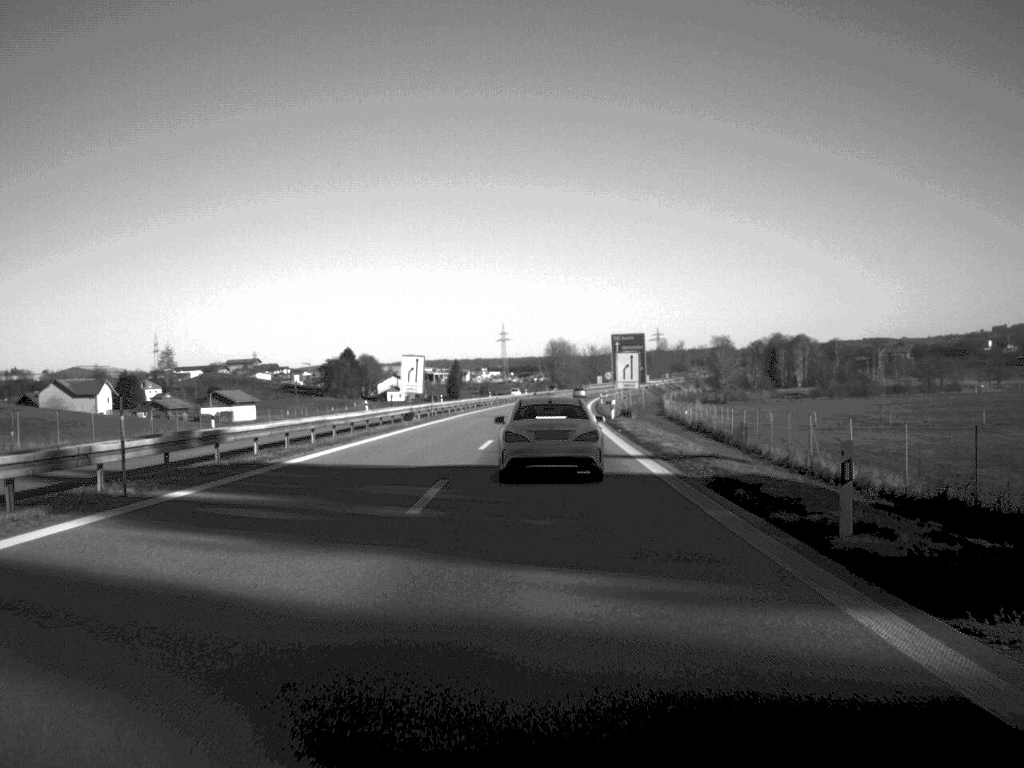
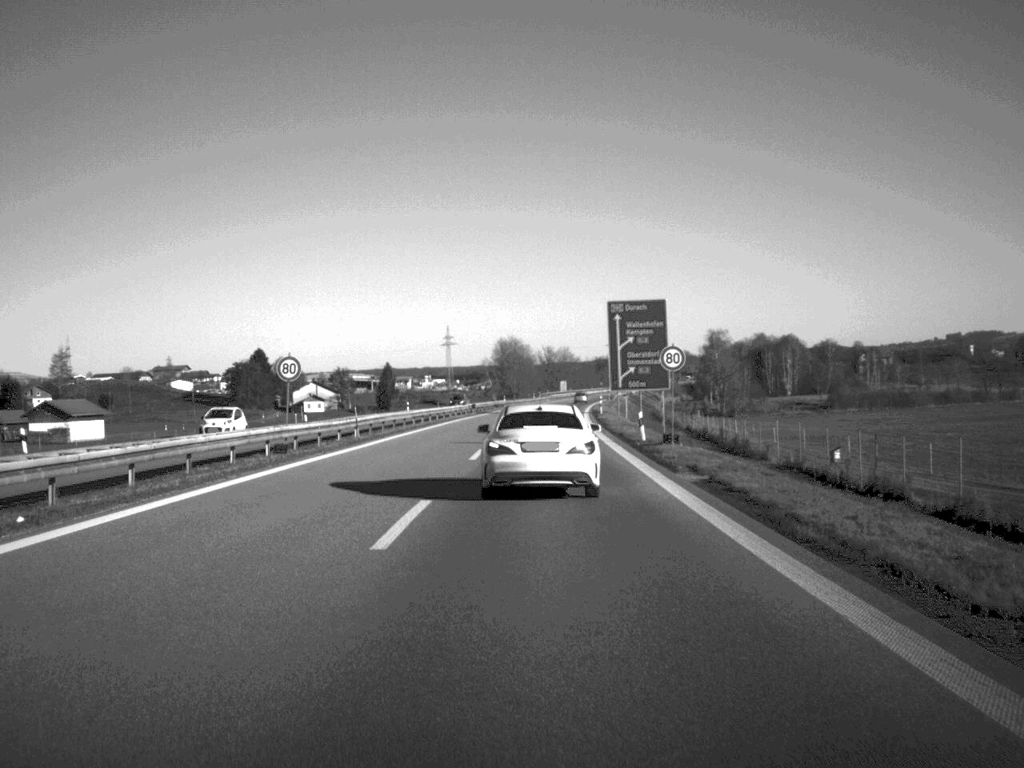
(+1.4, +73.3) m; +2°
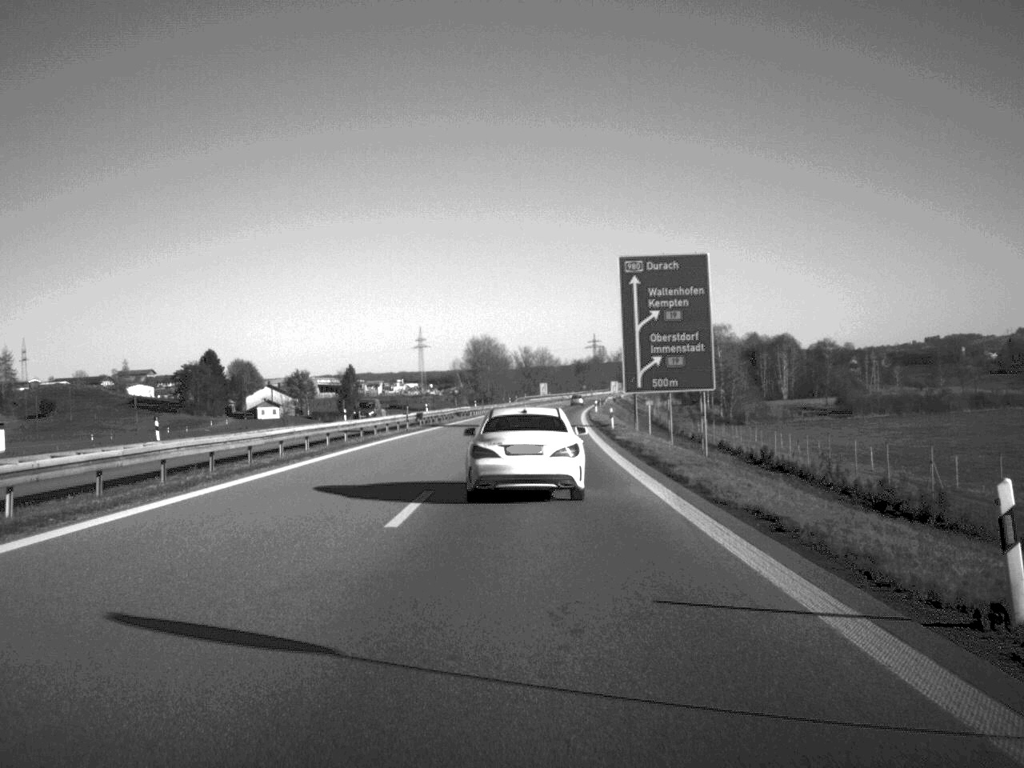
(+0.3, +33.0) m; +1°
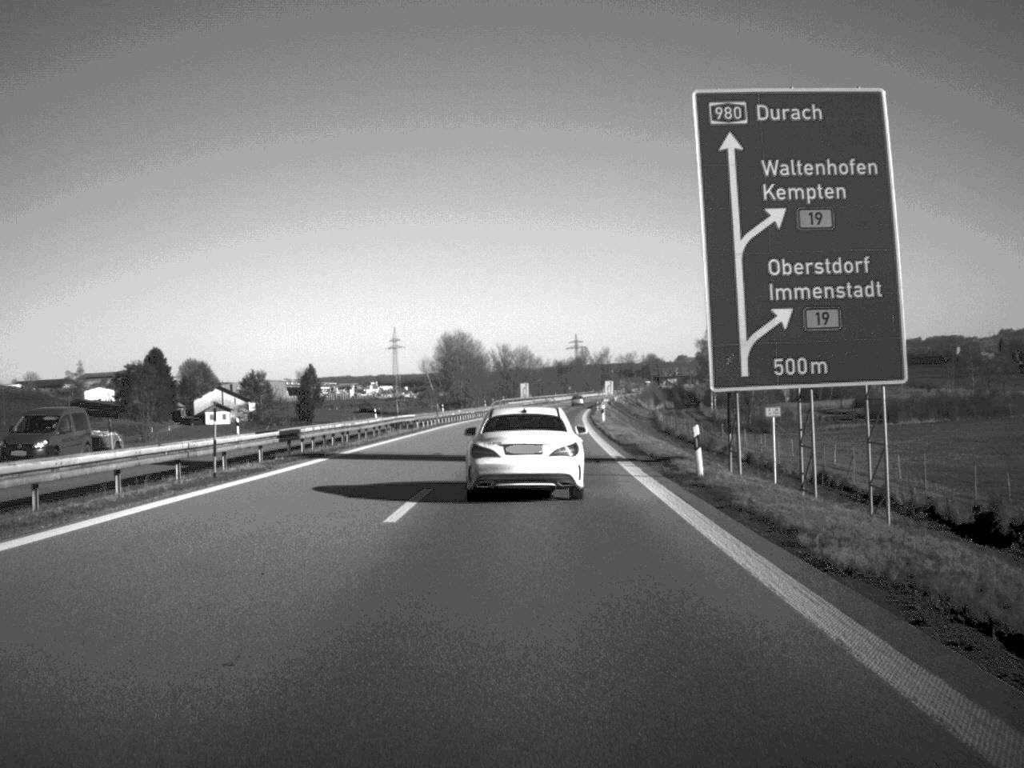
(+0.3, +34.5) m; +1°
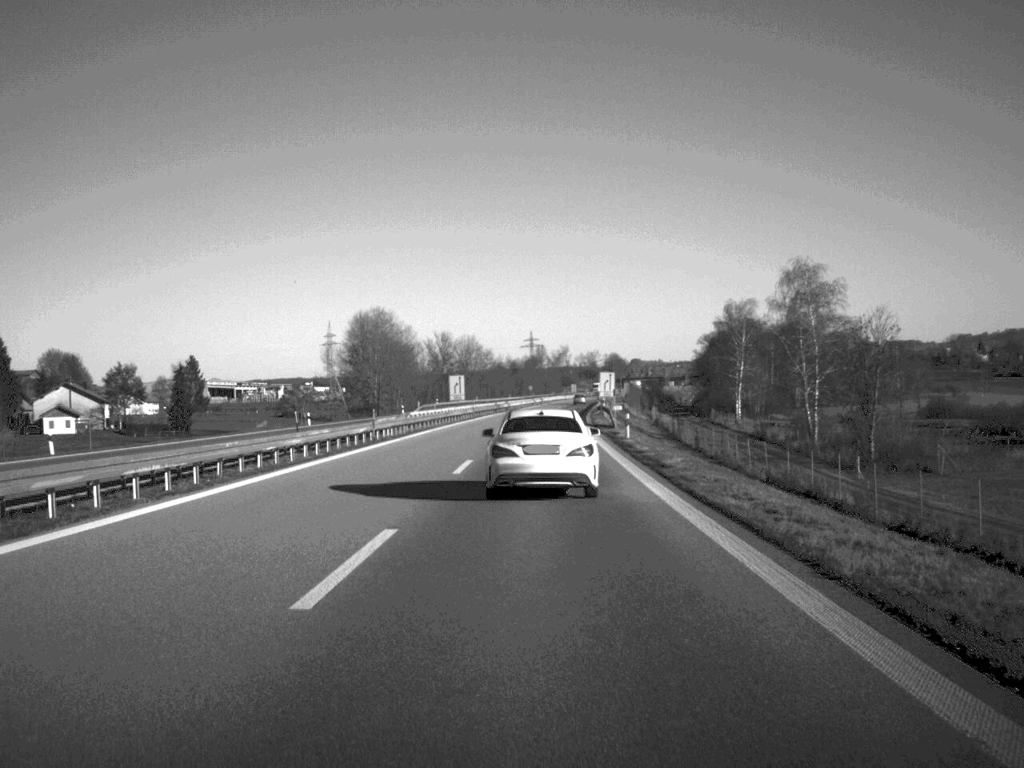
(+1.4, +77.4) m; +2°
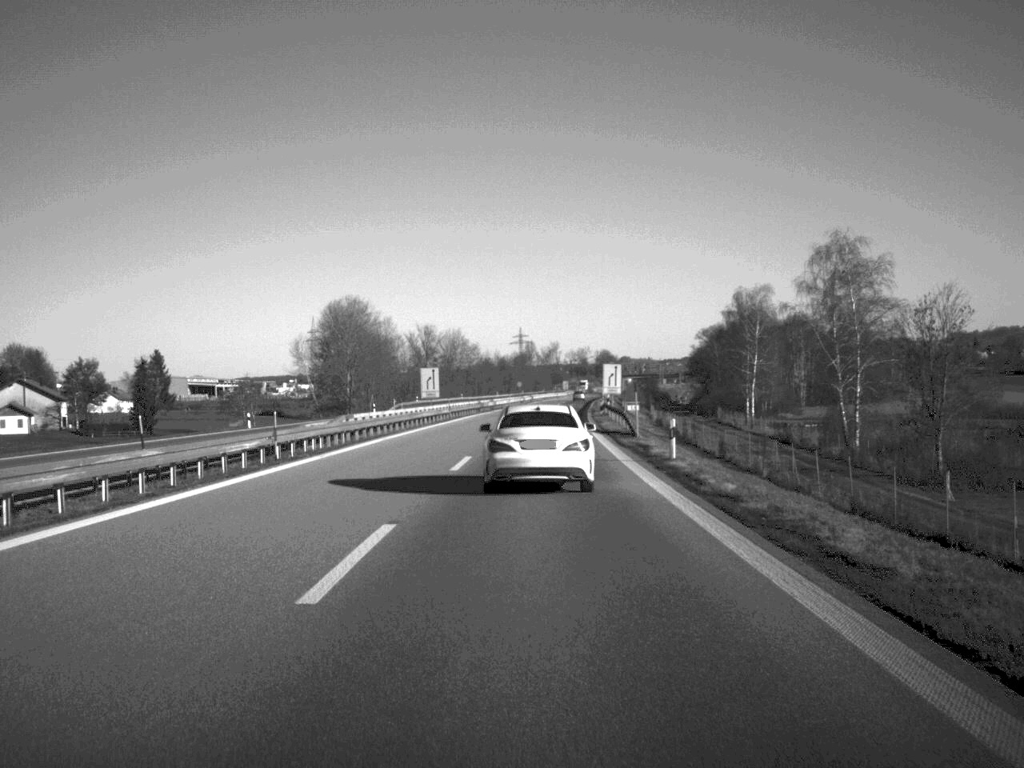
(+0.1, +17.5) m; 0°
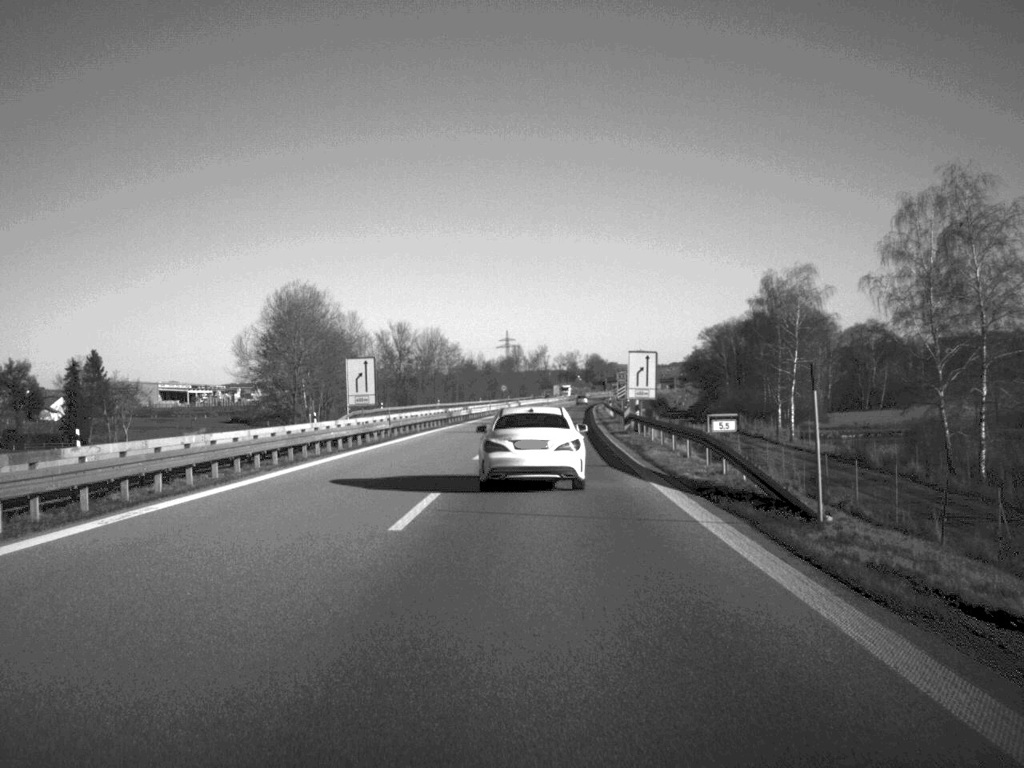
(+0.1, +28.9) m; +1°
